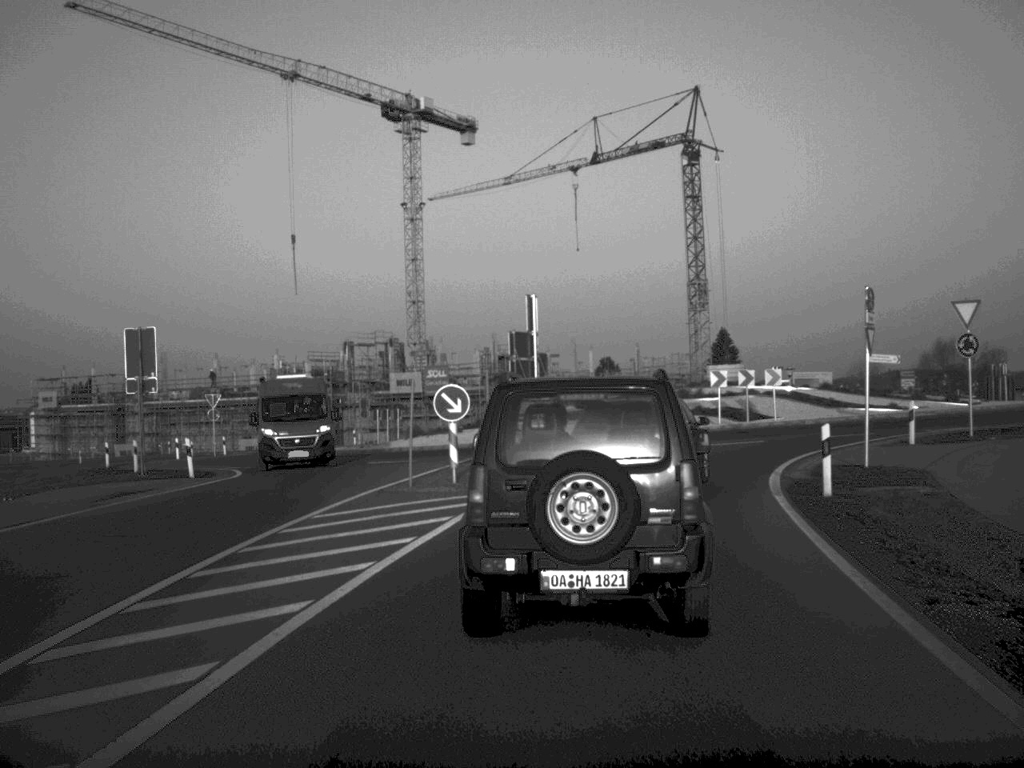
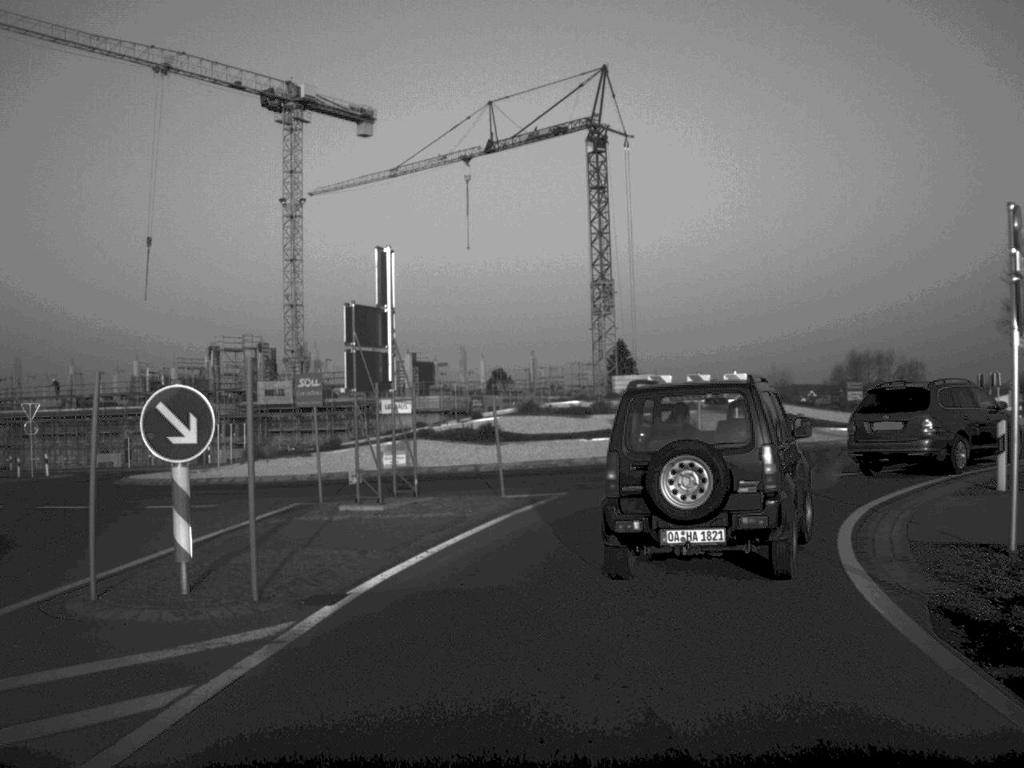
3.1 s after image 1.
(+0.5, +11.5) m; +5°
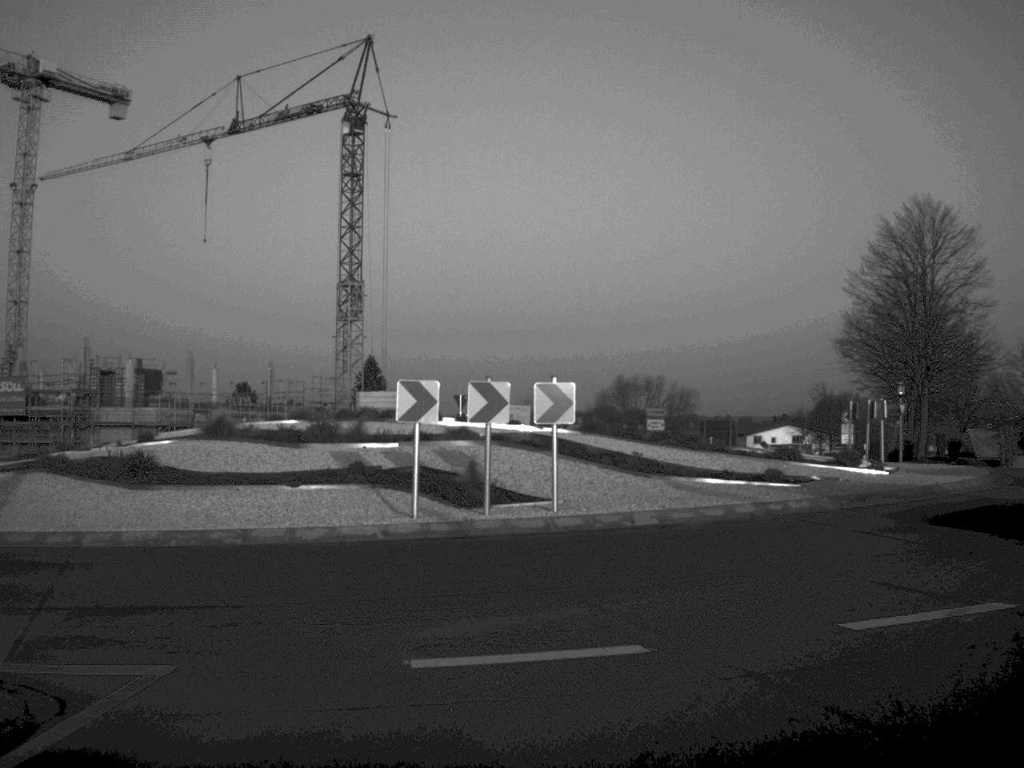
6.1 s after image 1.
(+1.0, +12.8) m; +11°
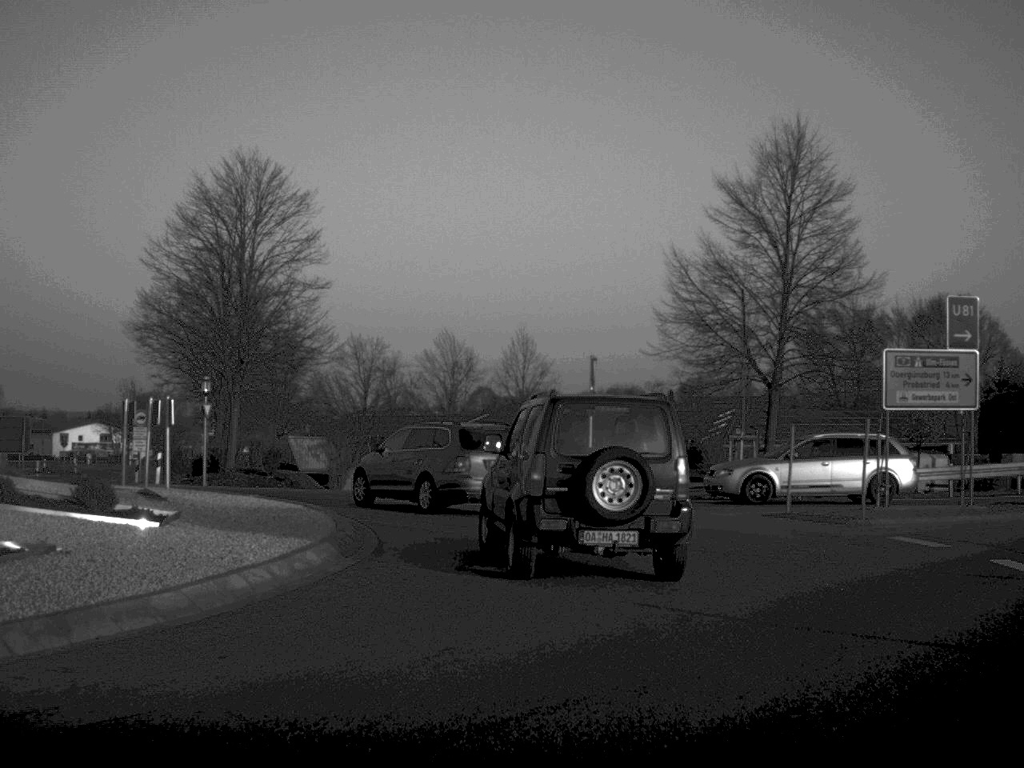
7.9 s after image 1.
(+2.6, +10.1) m; +31°
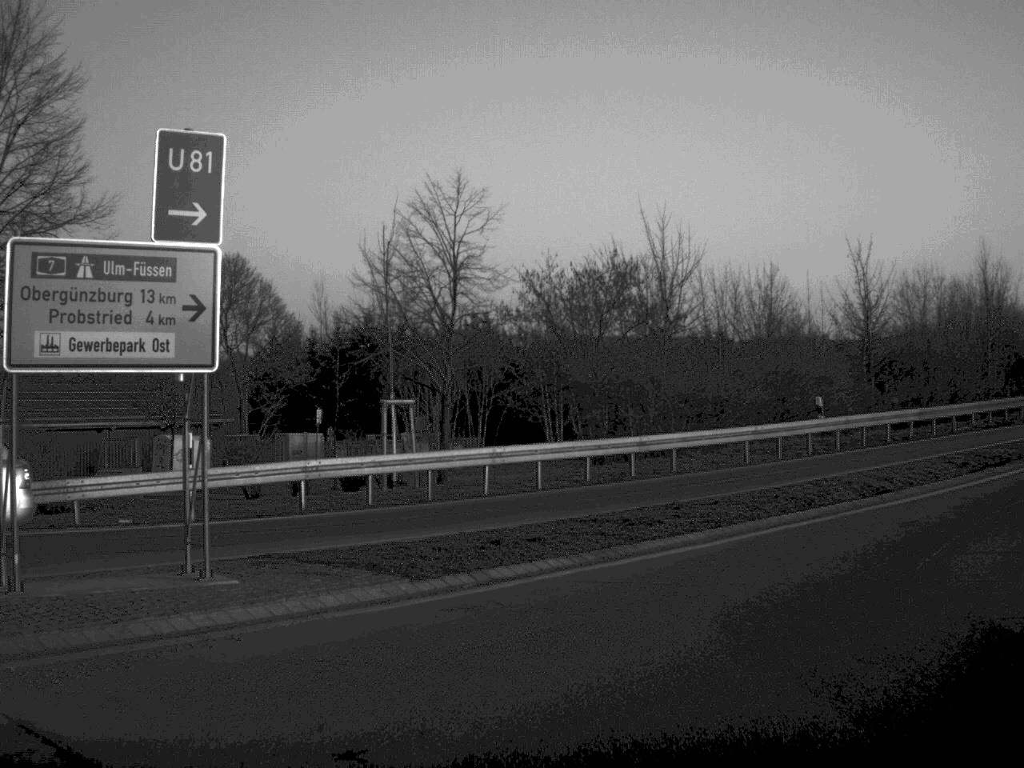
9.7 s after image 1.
(+3.4, +11.3) m; +33°
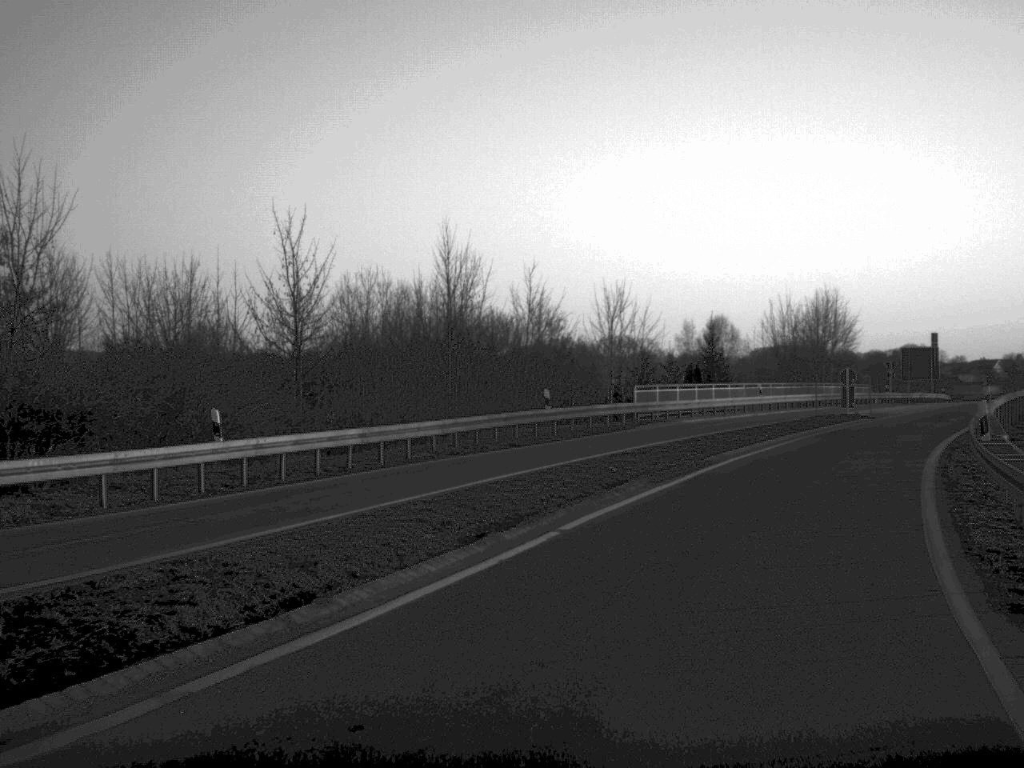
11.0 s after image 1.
(+2.2, +9.5) m; +25°
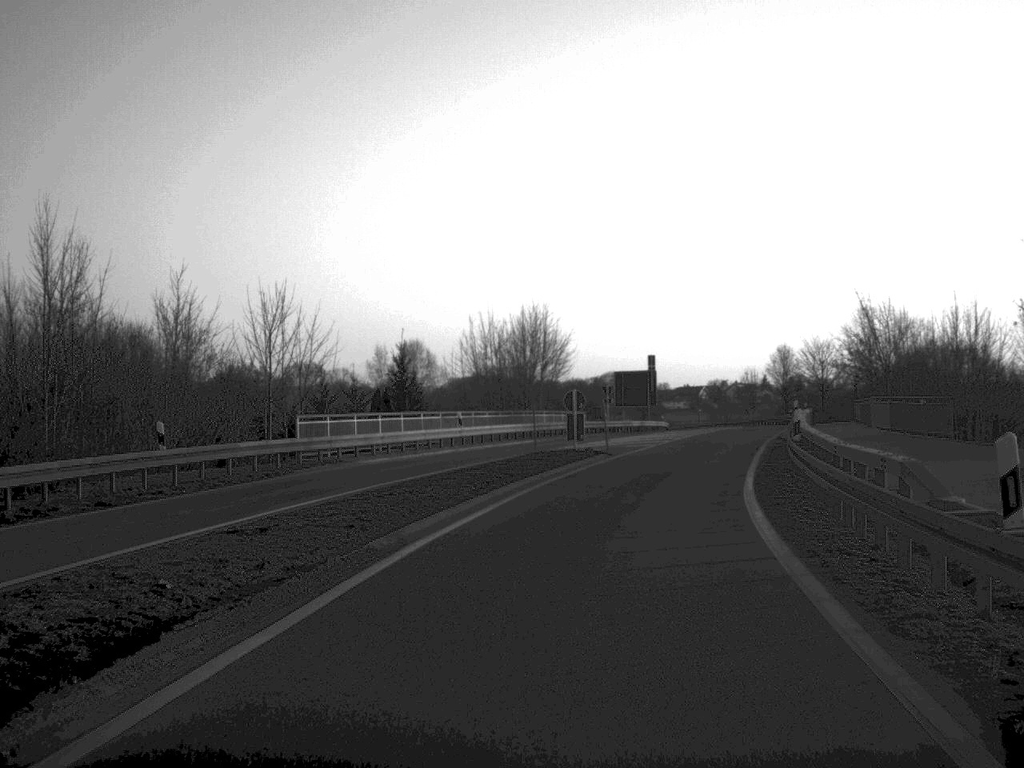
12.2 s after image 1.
(+1.4, +10.5) m; +13°
